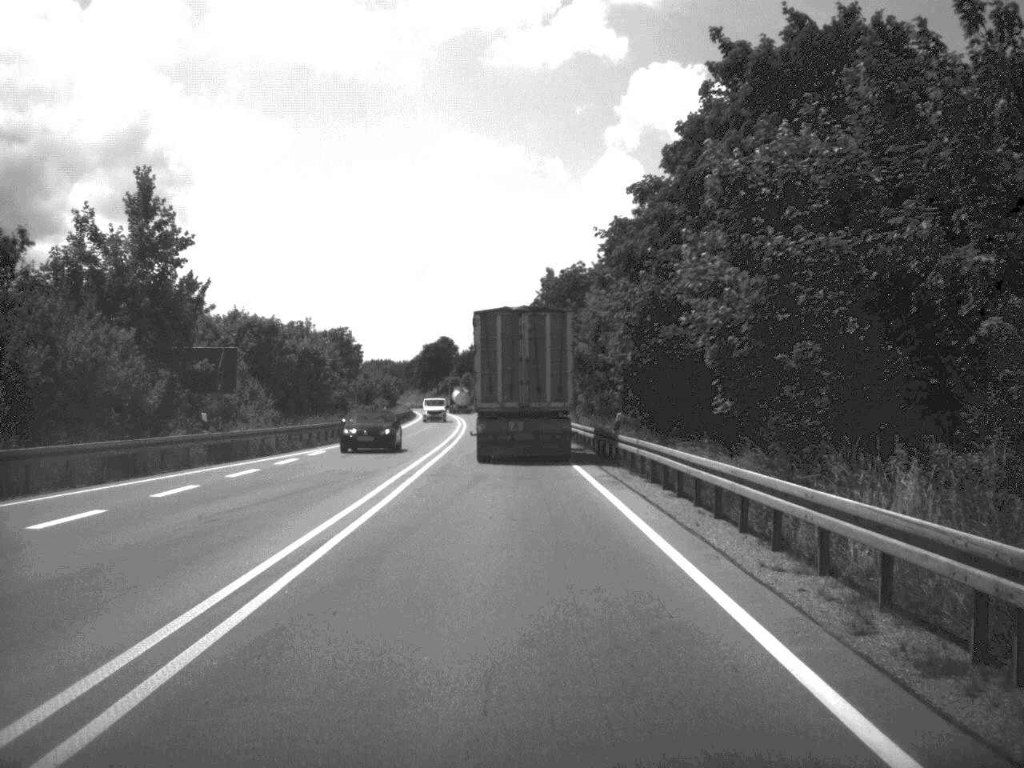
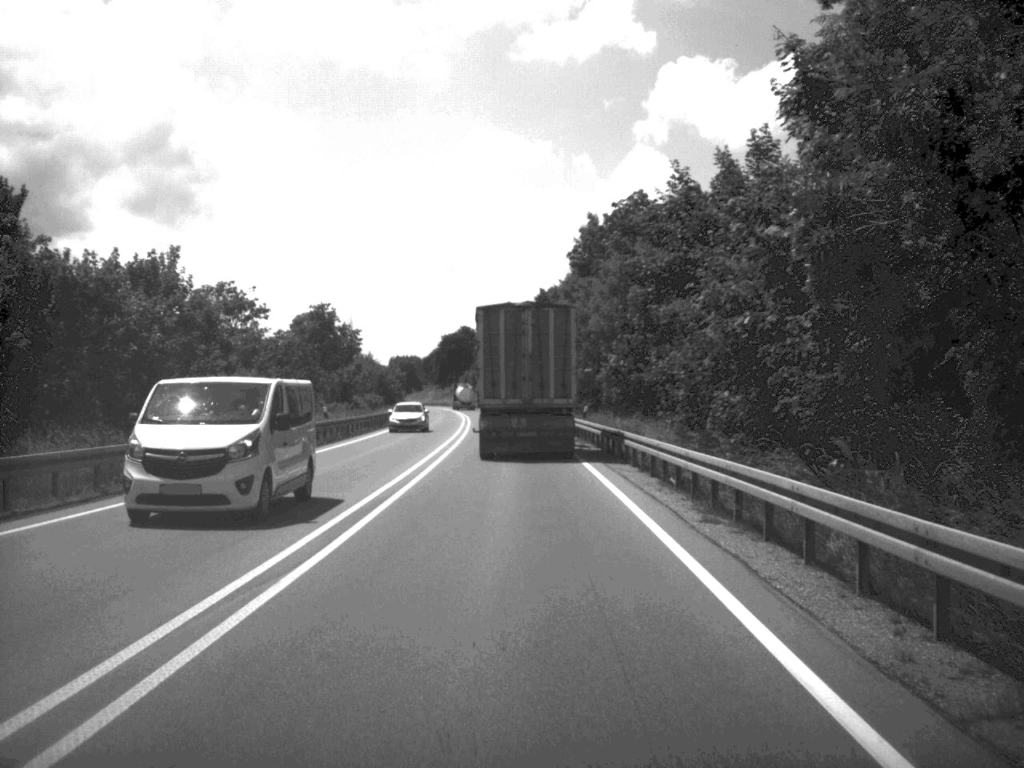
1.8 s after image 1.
(-0.4, +34.8) m; -1°
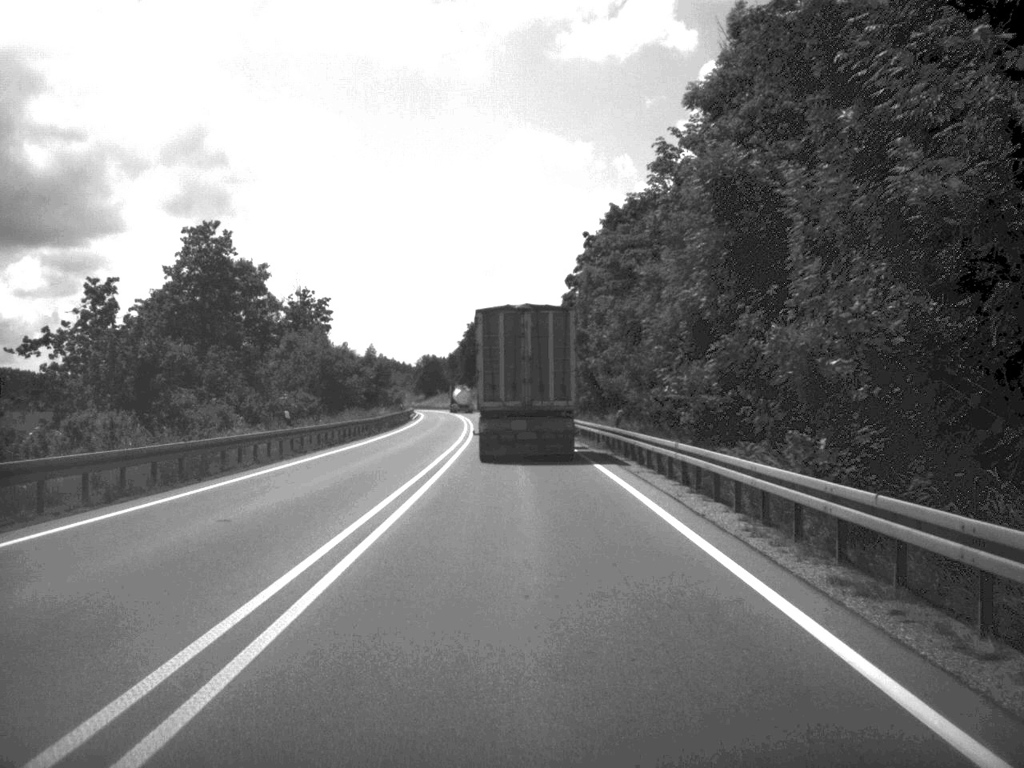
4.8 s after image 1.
(-1.2, +59.1) m; -2°
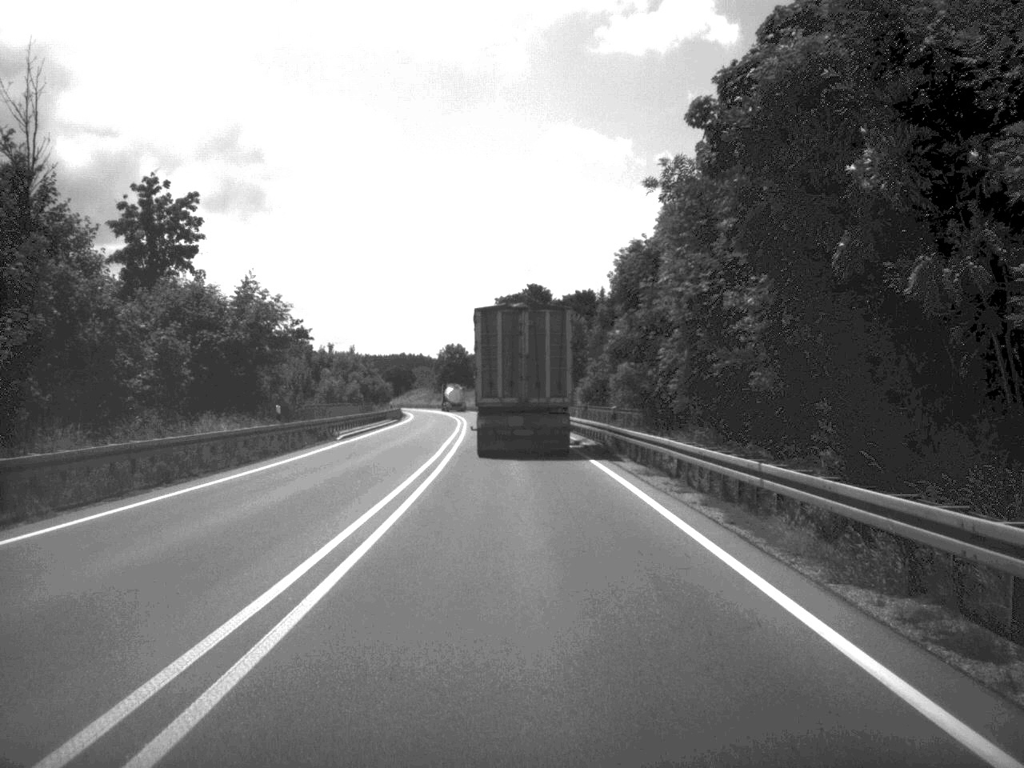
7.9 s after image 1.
(-1.0, +59.0) m; -2°
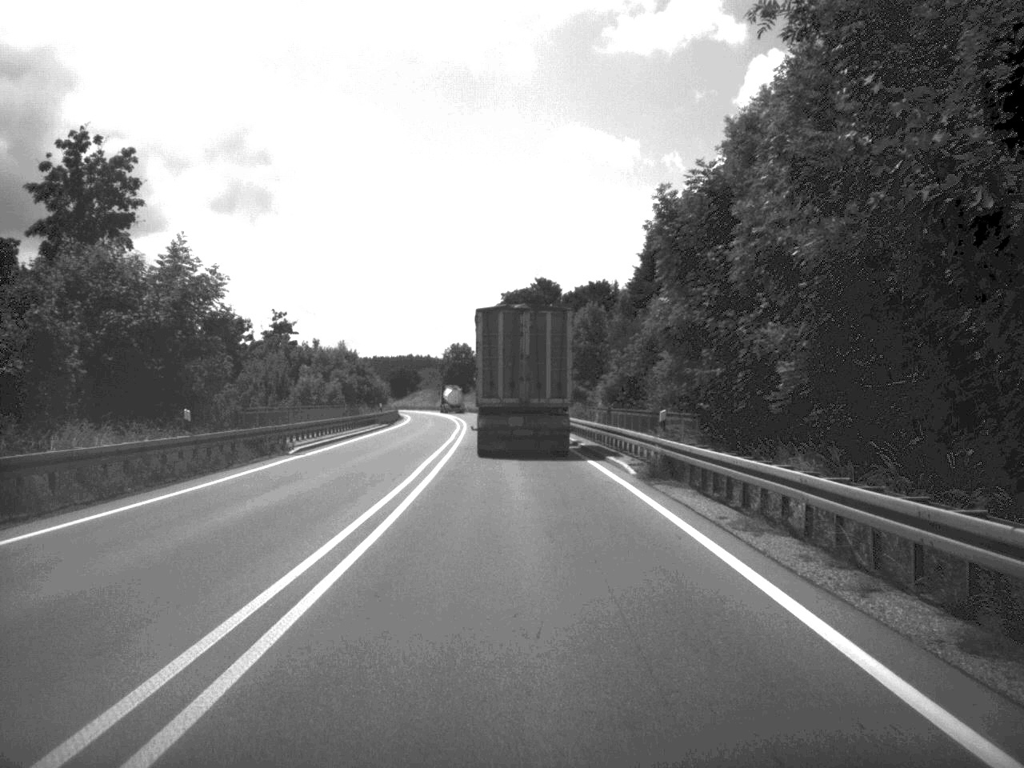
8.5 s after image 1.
(0.0, +11.1) m; 0°
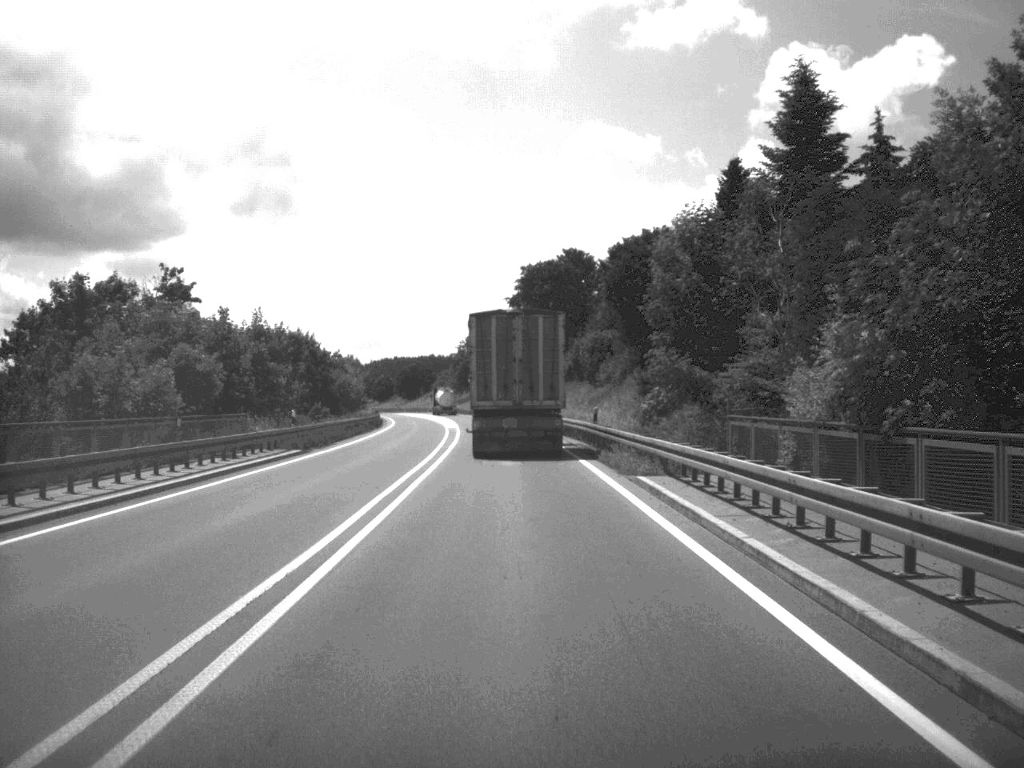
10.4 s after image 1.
(-0.4, +35.9) m; -1°
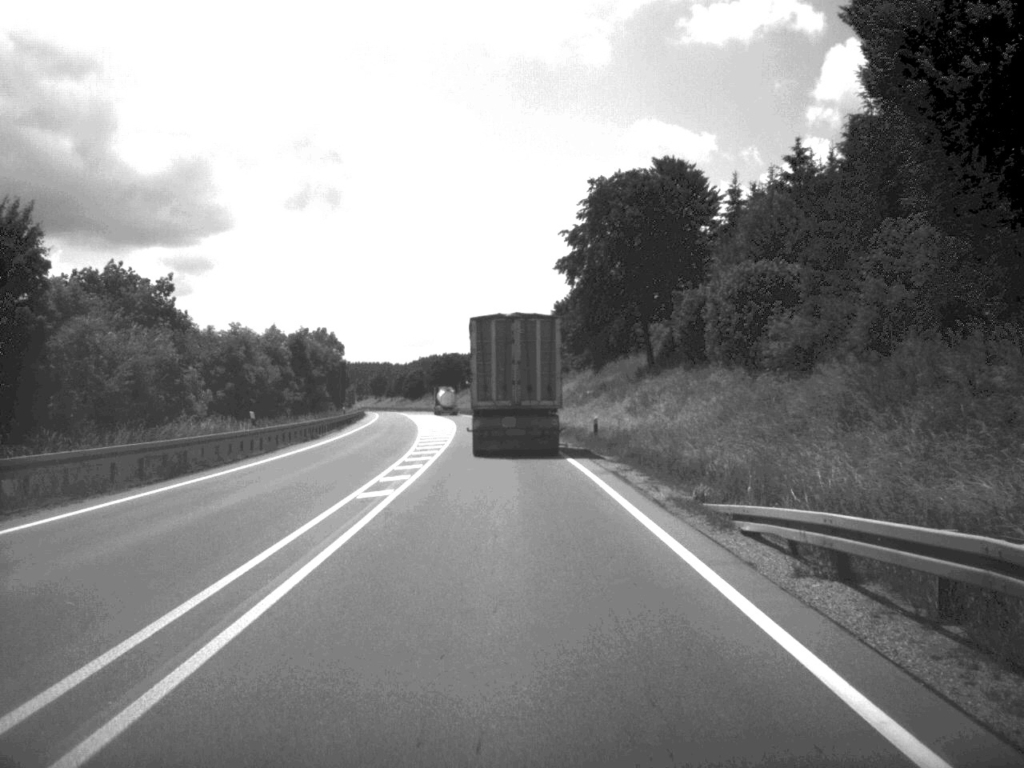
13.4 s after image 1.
(-1.2, +56.7) m; -3°
